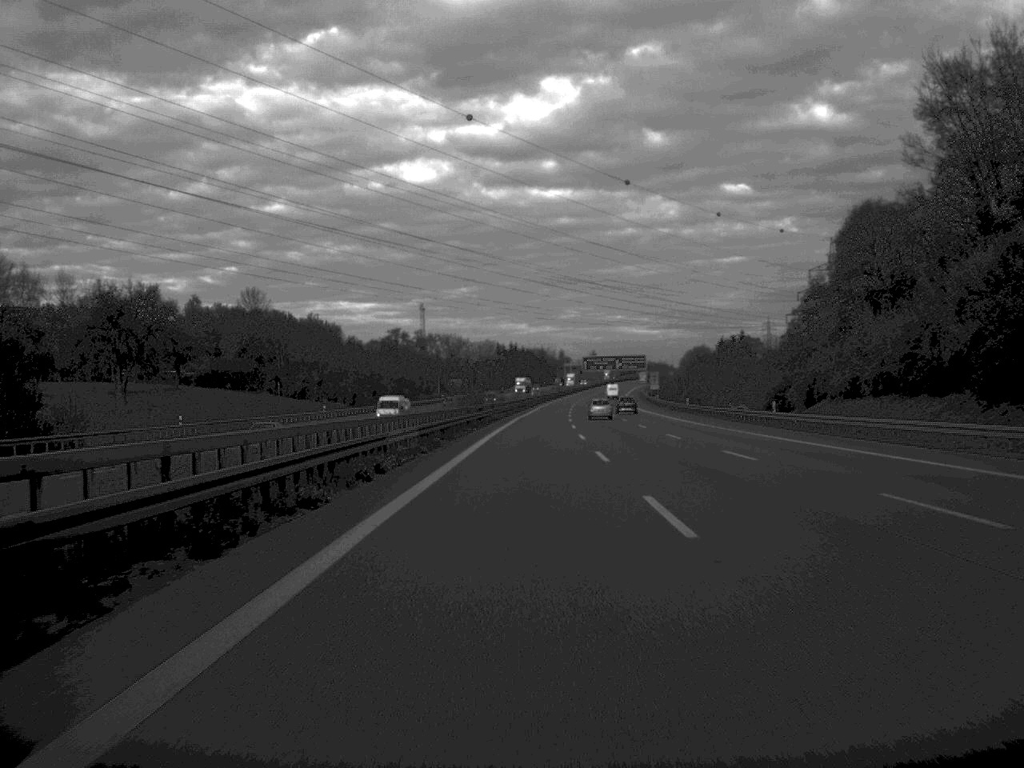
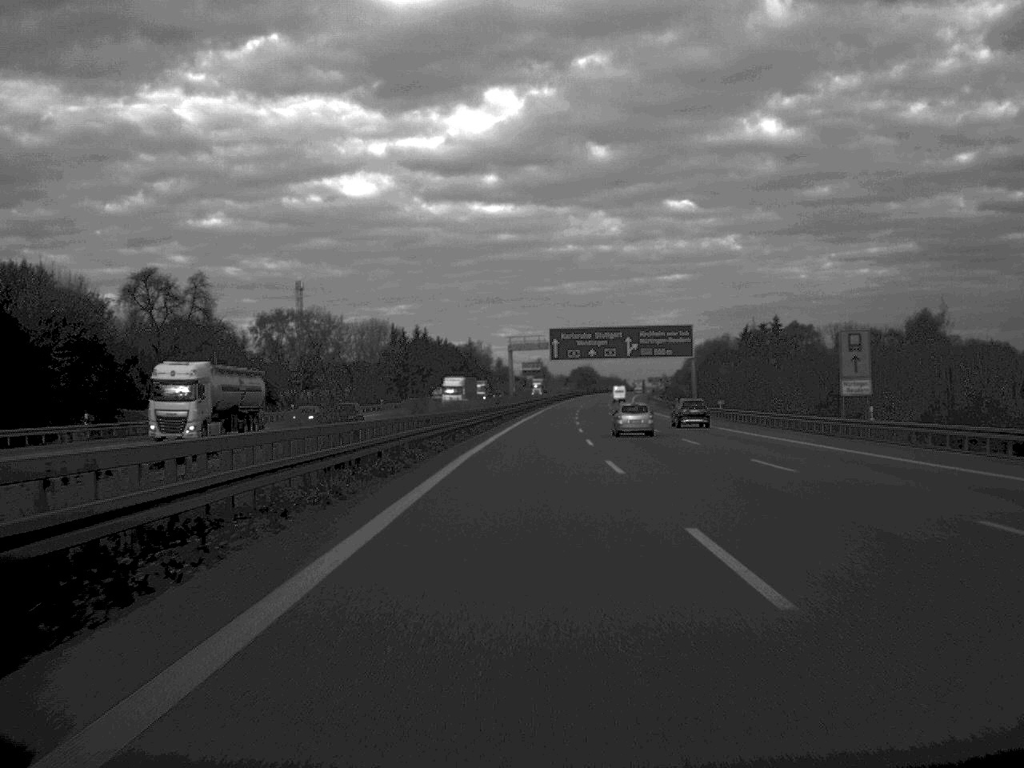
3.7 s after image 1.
(+4.2, +165.9) m; +3°
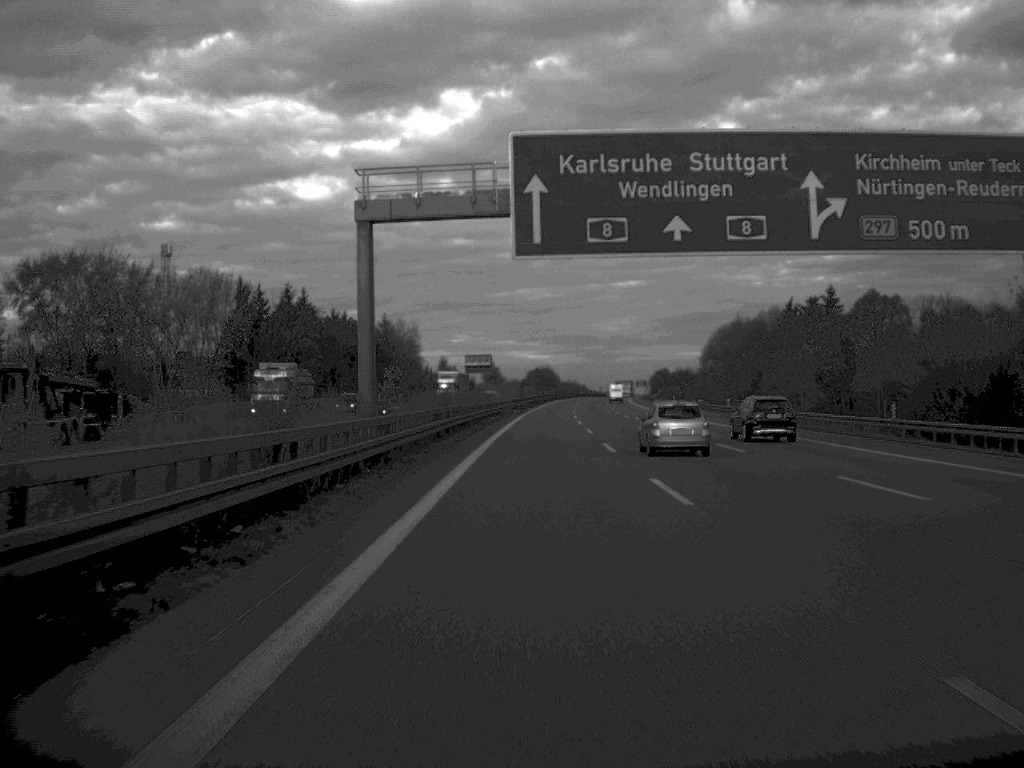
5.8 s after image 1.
(+1.6, +98.1) m; +2°
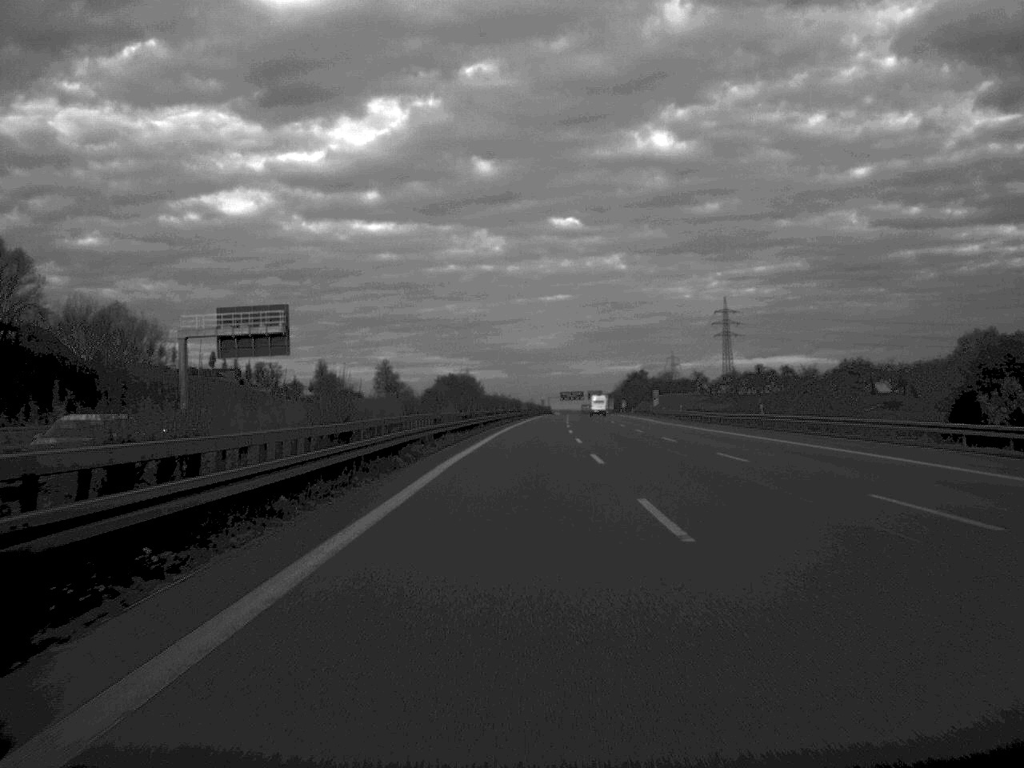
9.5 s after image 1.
(+4.9, +166.0) m; +3°
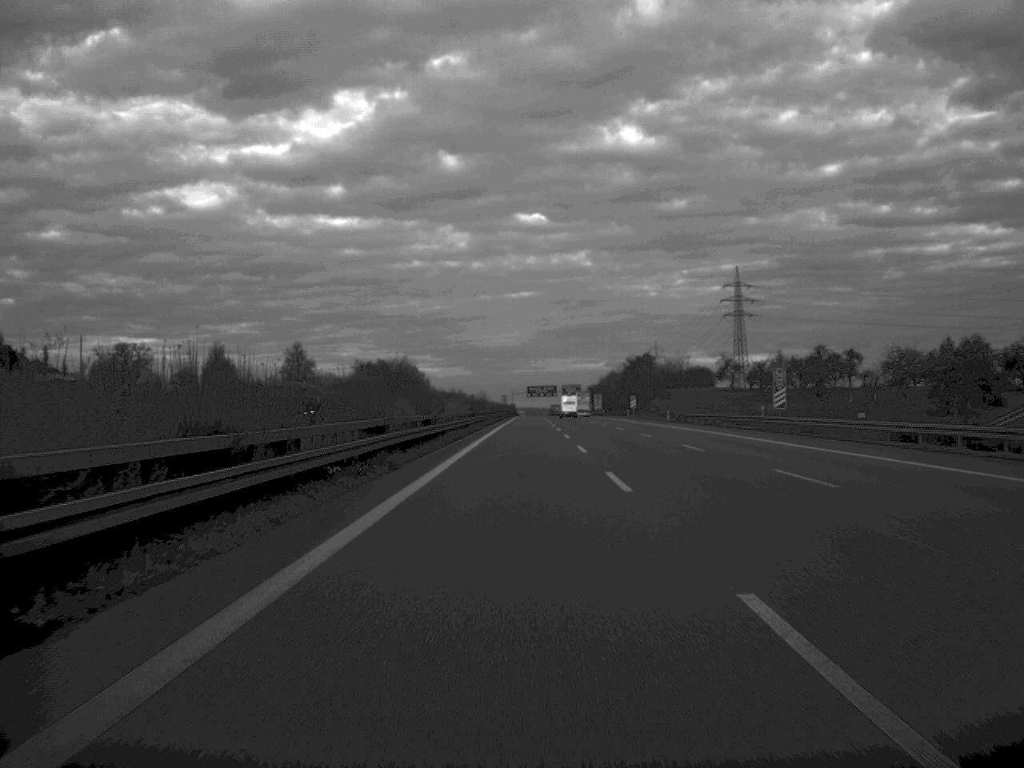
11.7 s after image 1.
(+1.5, +99.8) m; +2°
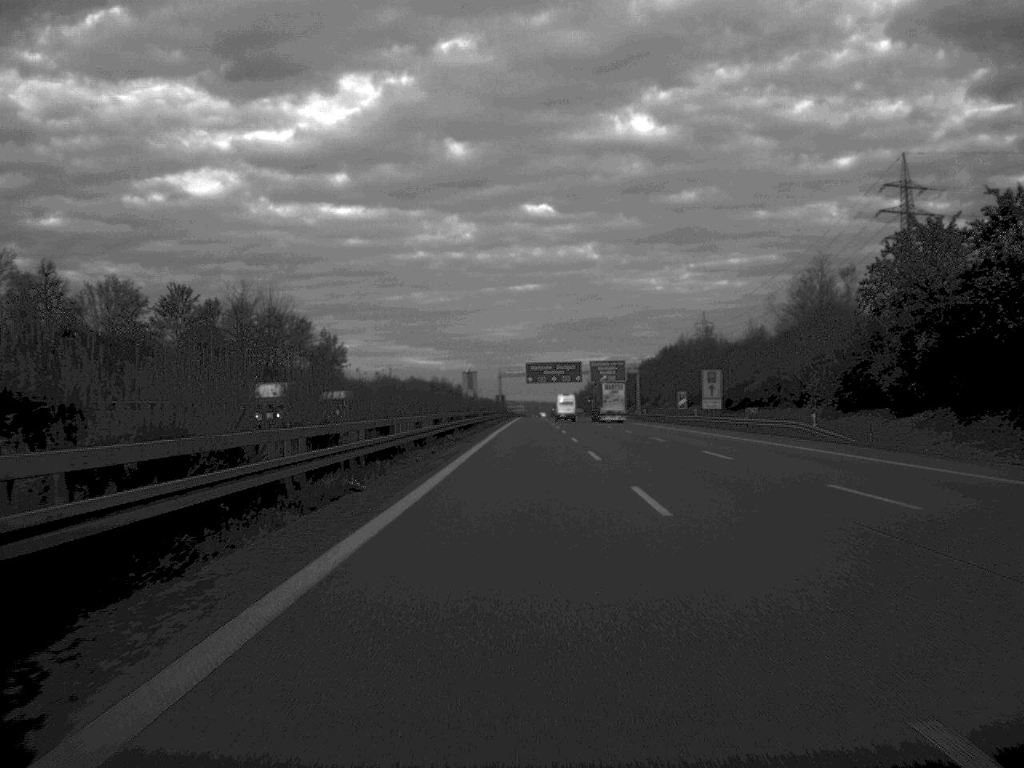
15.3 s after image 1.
(+0.2, +165.0) m; 0°
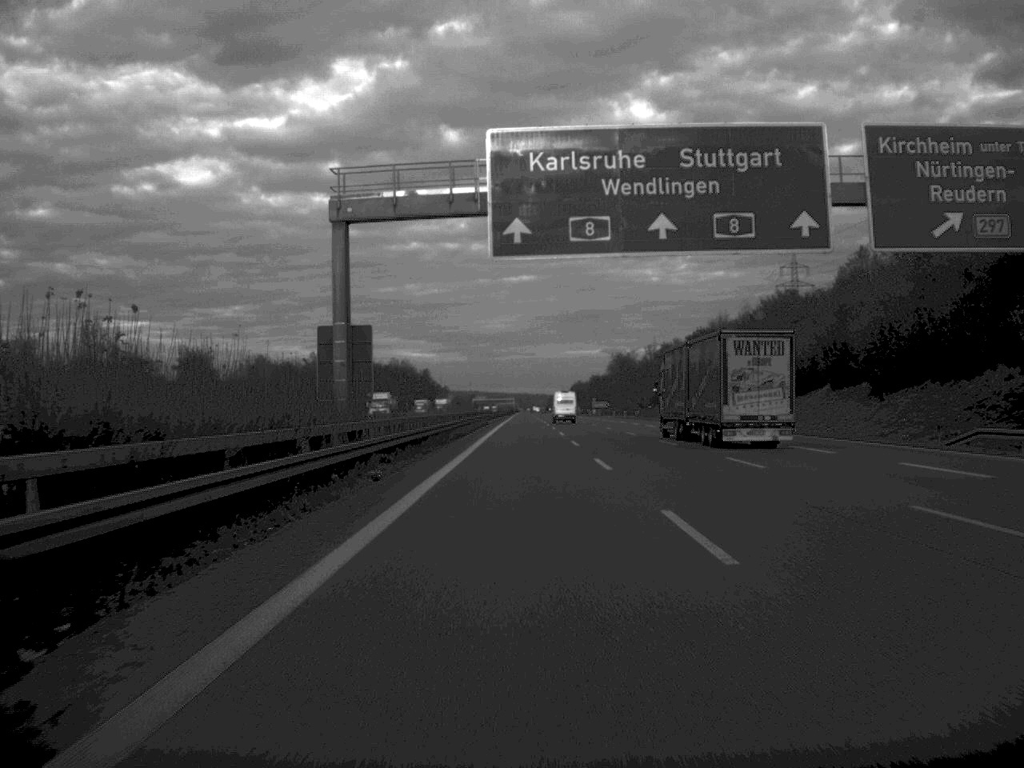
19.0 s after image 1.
(+0.5, +166.5) m; 0°
